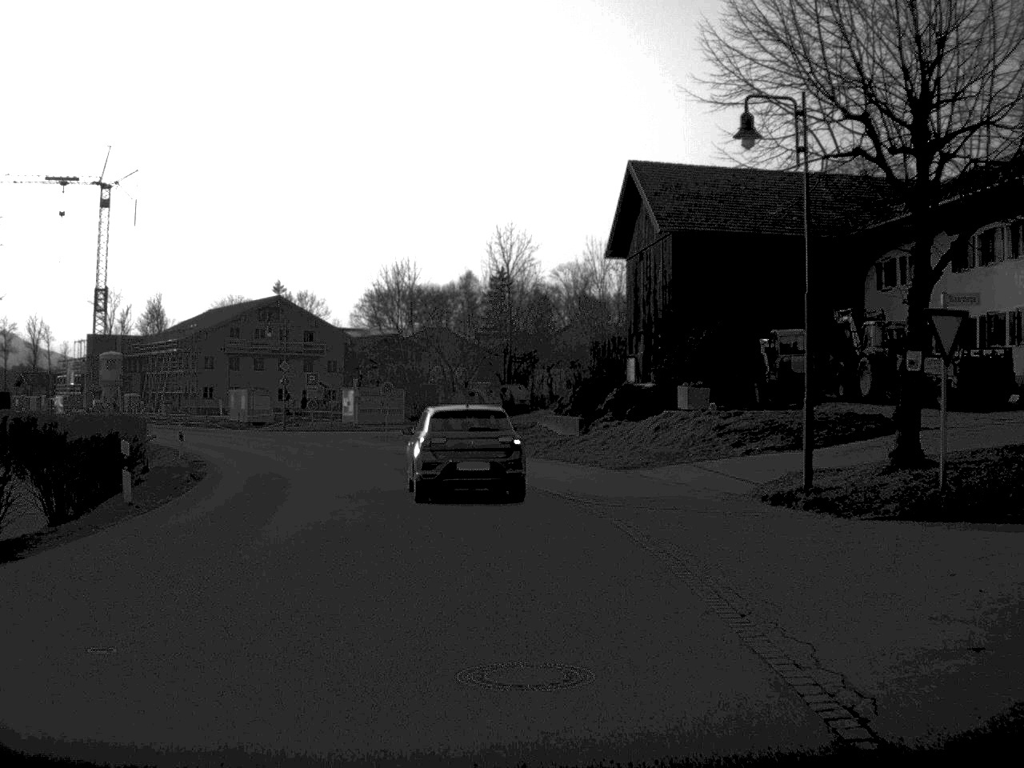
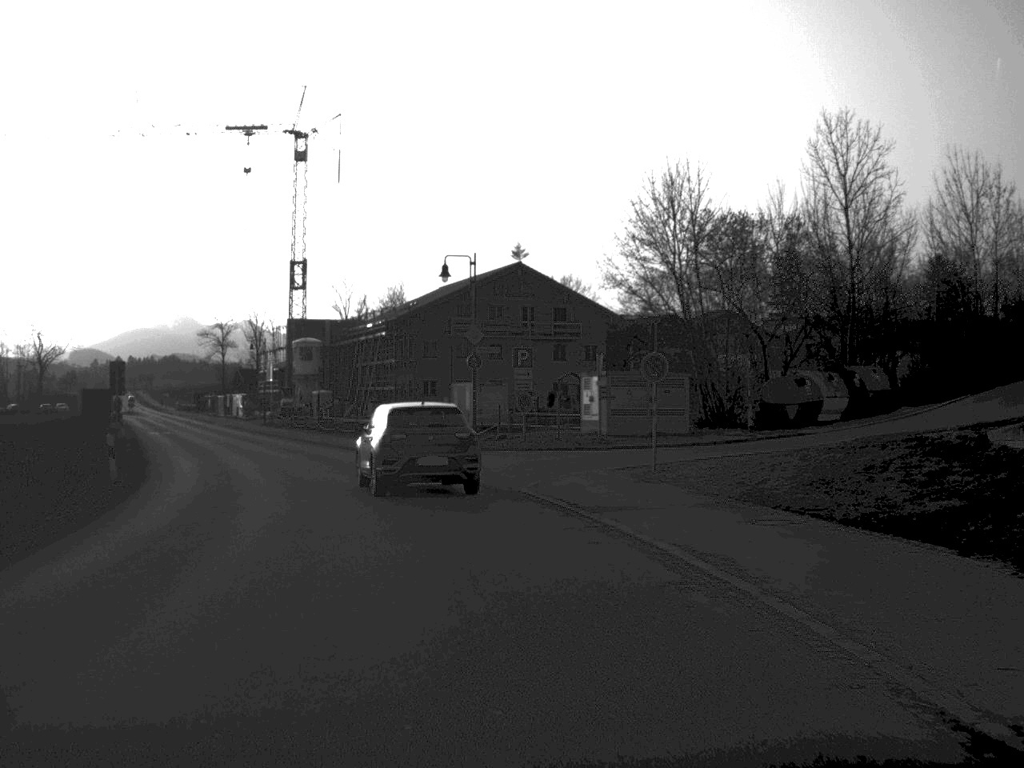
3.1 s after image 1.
(-2.6, +28.9) m; -12°
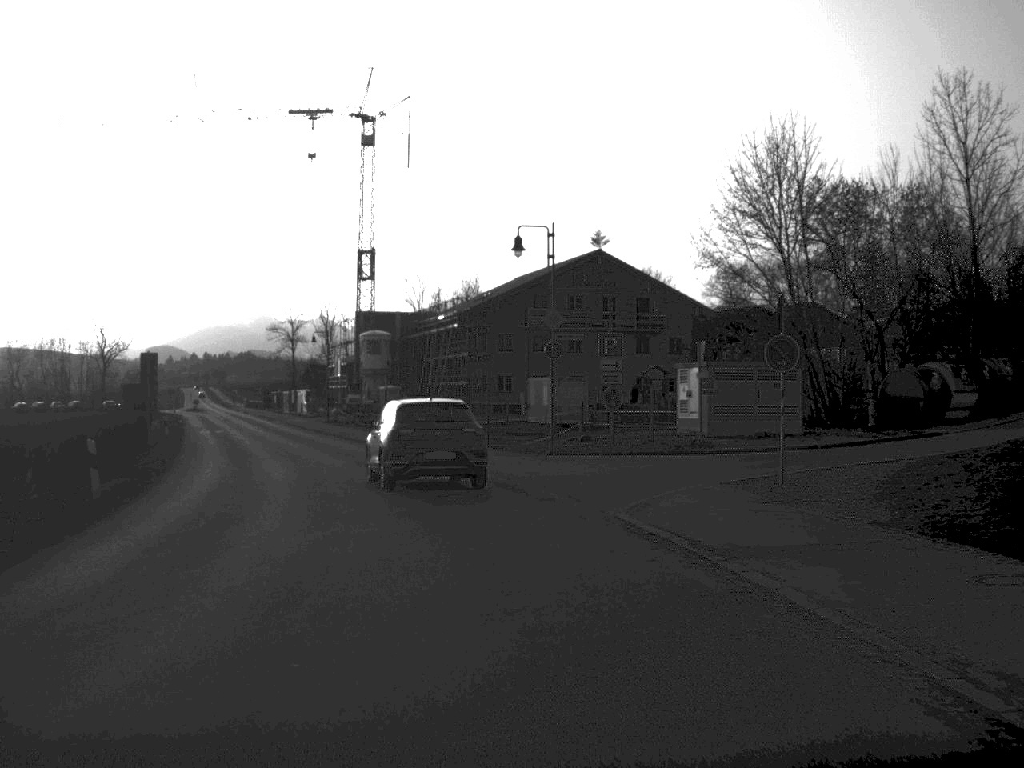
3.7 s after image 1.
(-0.2, +5.6) m; -3°
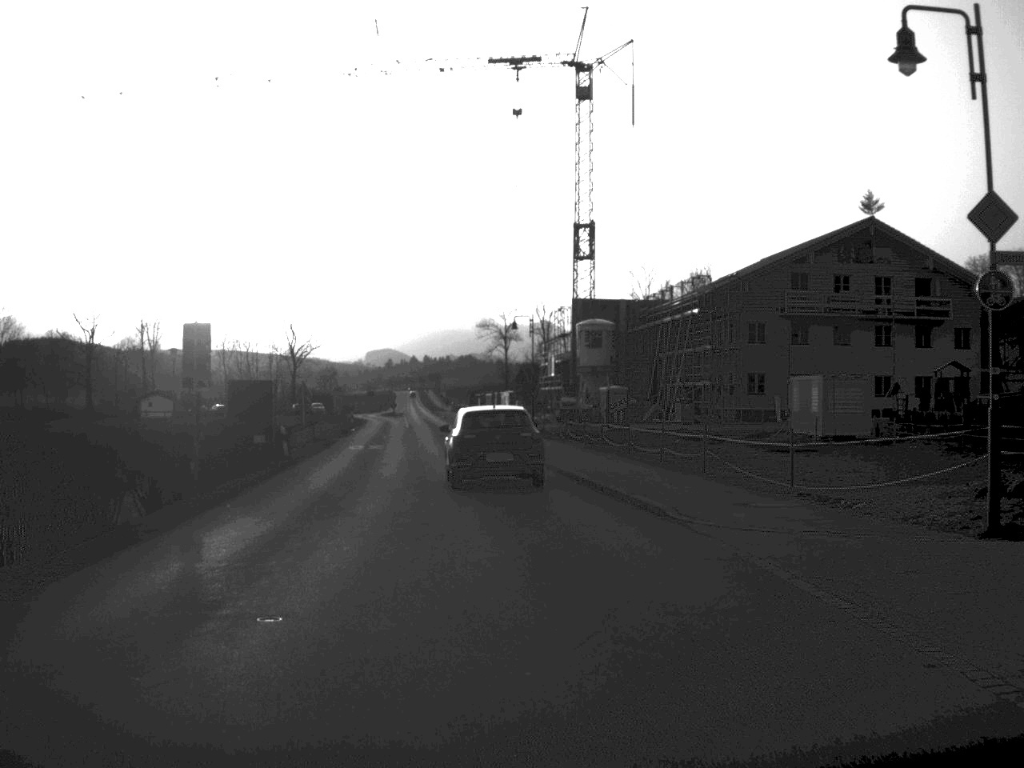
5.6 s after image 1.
(-1.6, +18.1) m; -10°
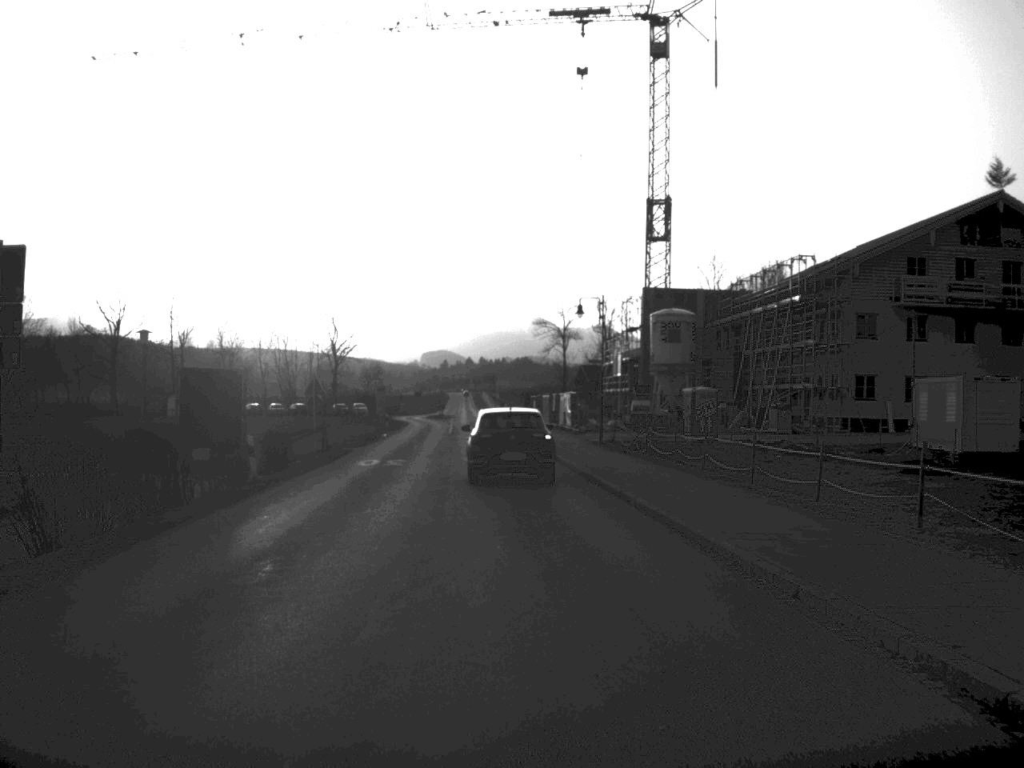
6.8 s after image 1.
(-0.3, +12.2) m; -2°
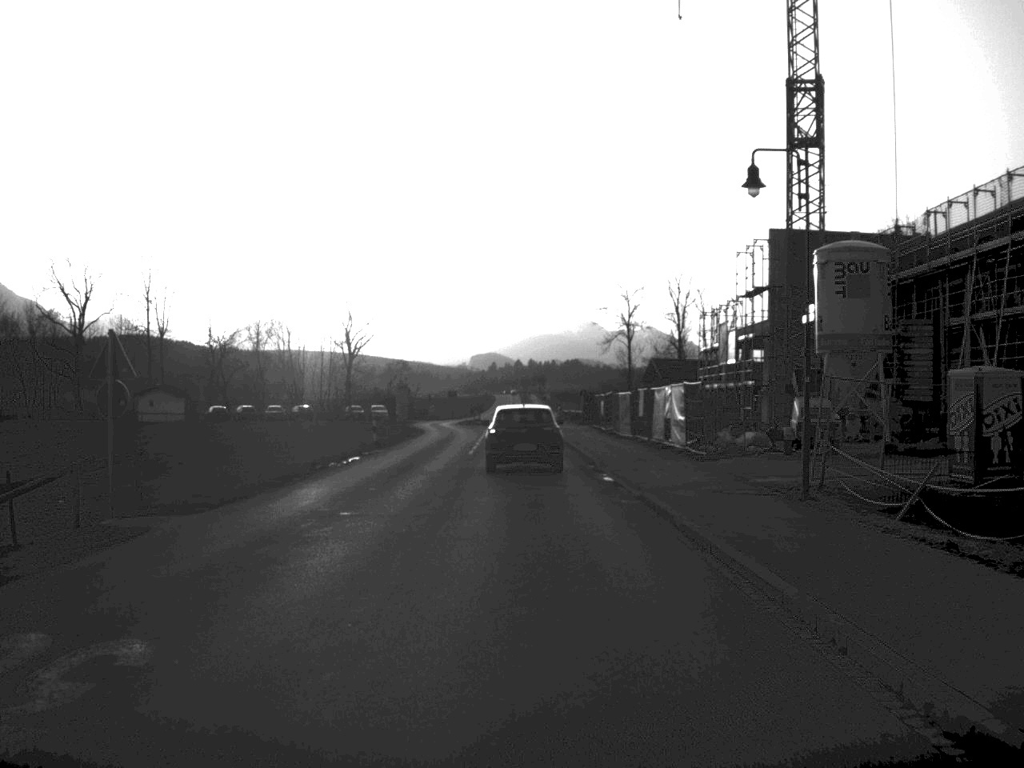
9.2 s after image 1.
(-0.7, +28.7) m; -2°
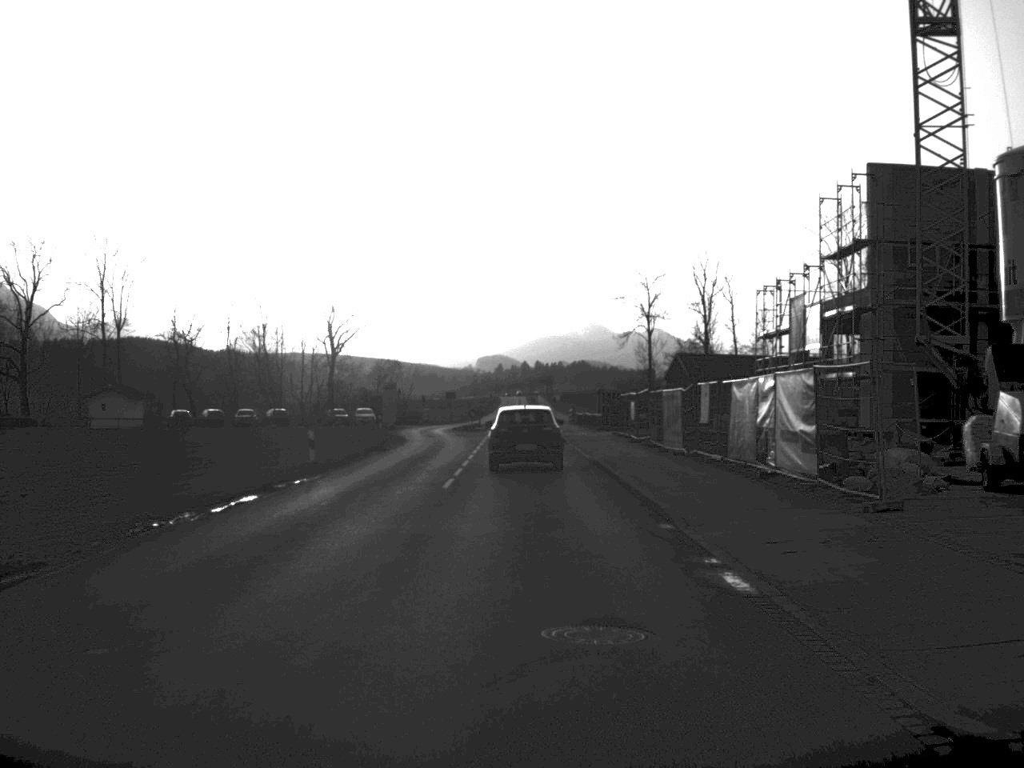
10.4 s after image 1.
(0.0, +15.5) m; 0°
